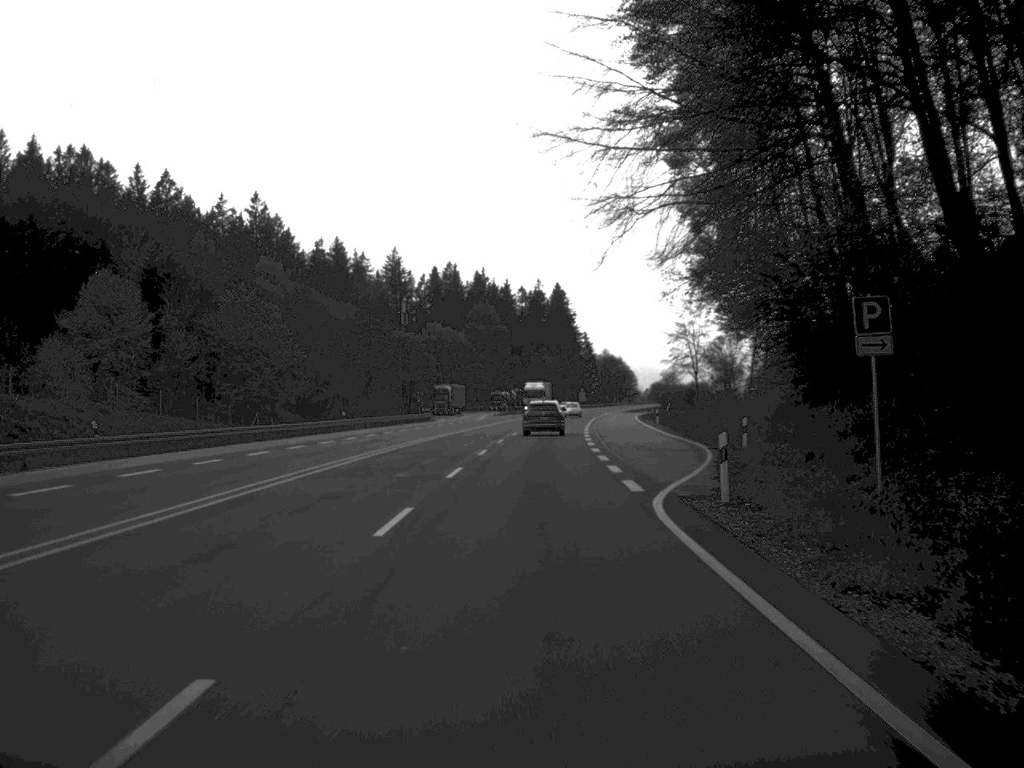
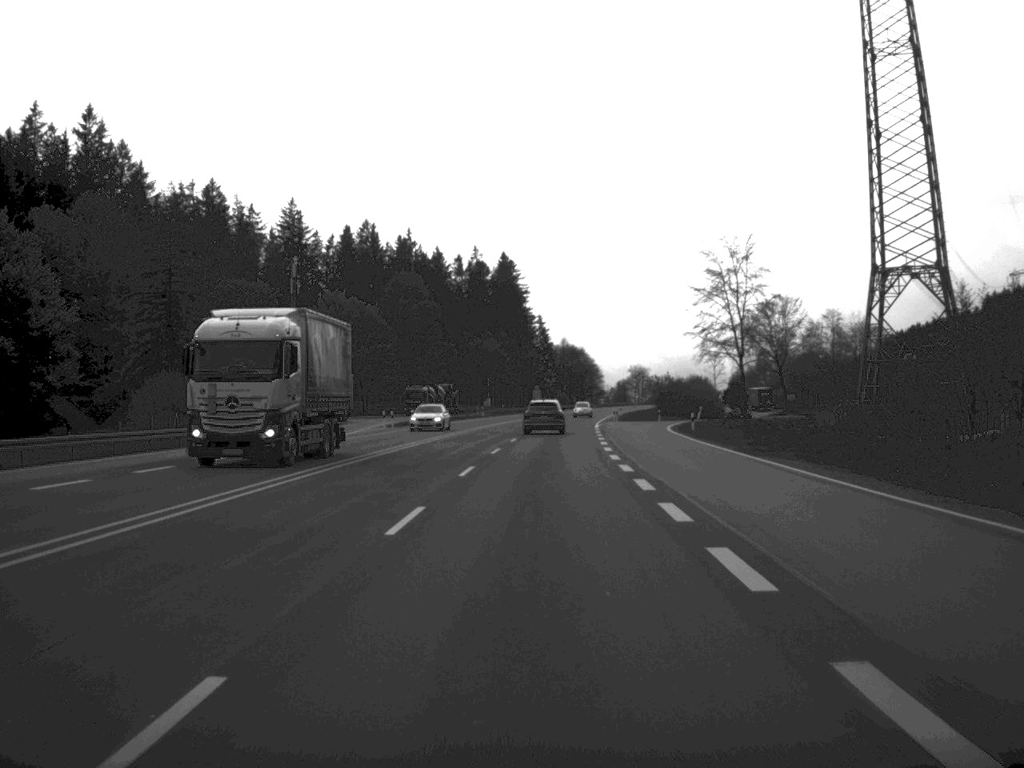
(+1.4, +70.9) m; +2°
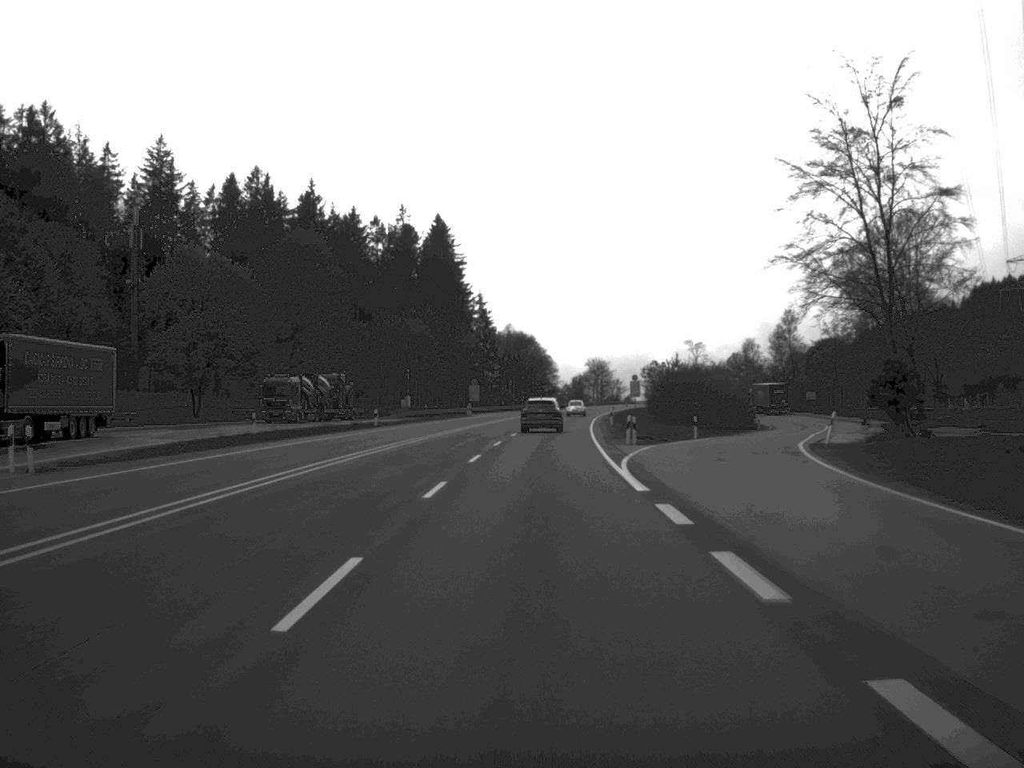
(+1.2, +53.8) m; +2°
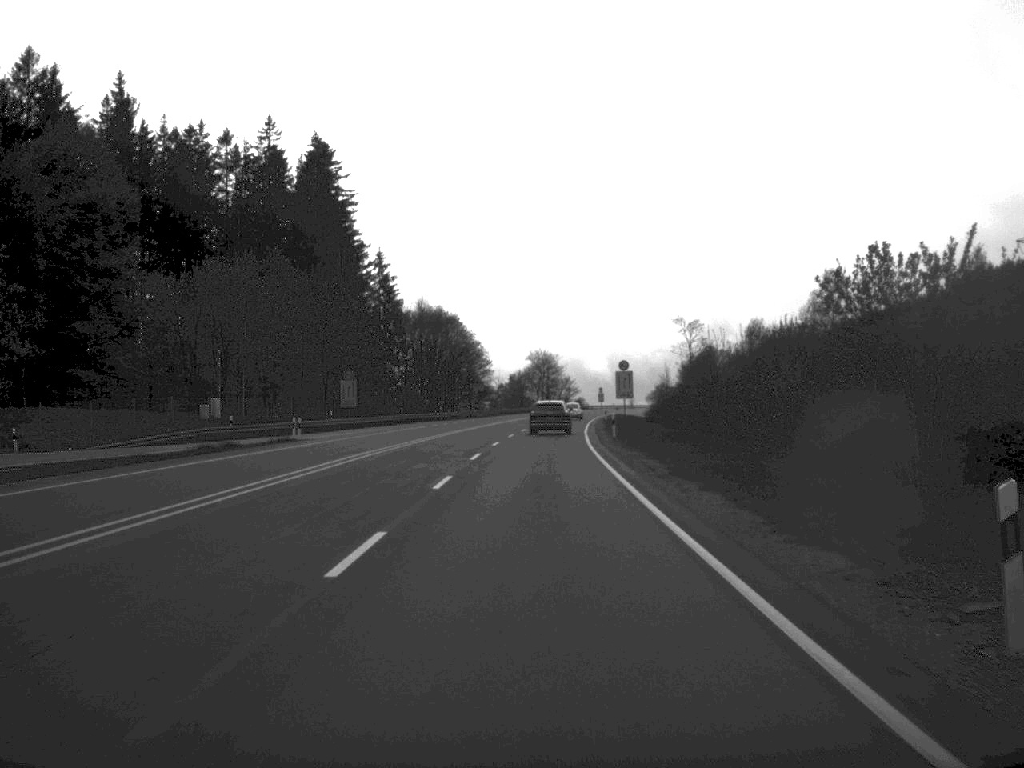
(+1.6, +68.1) m; +3°
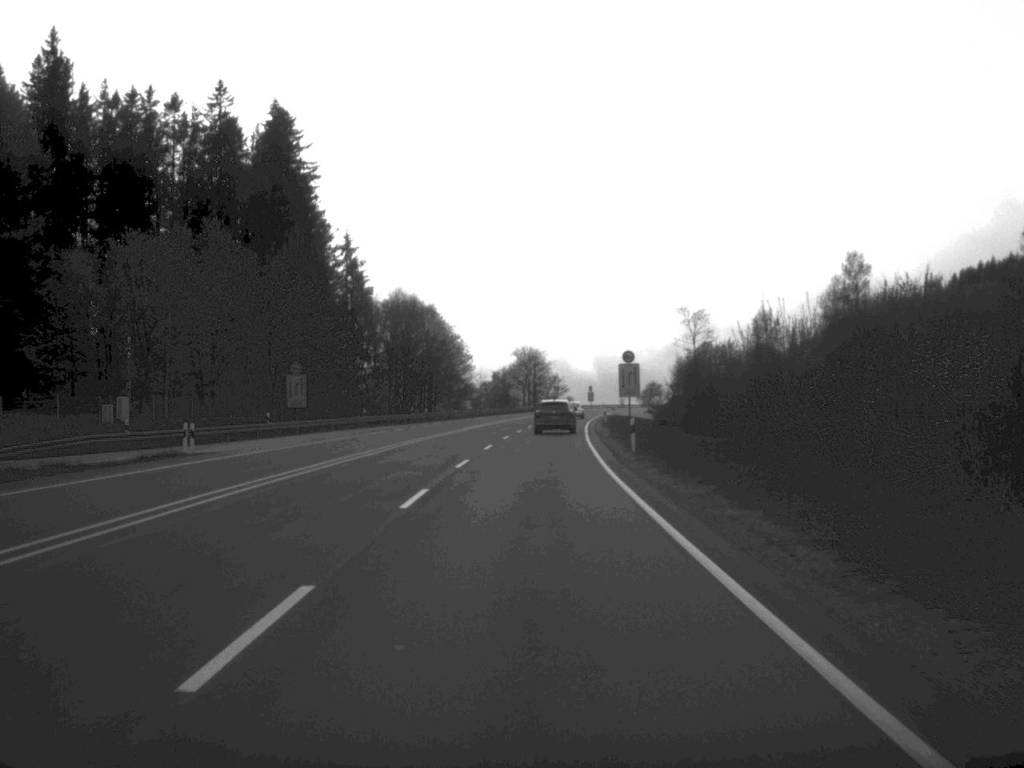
(+0.1, +16.4) m; +1°
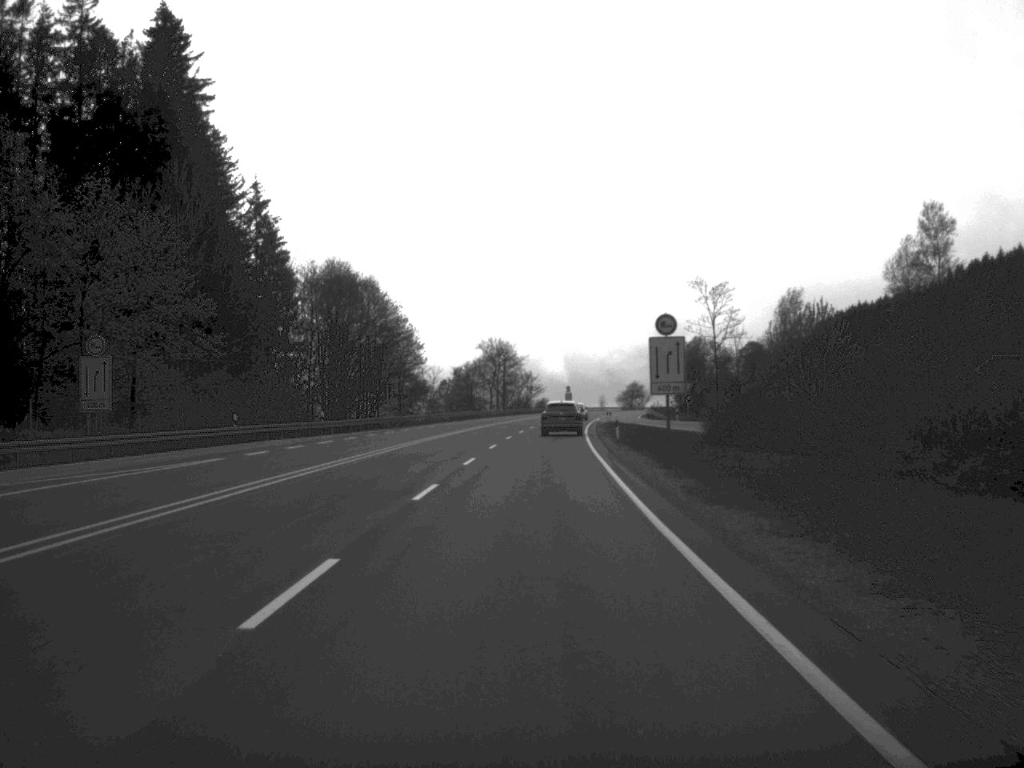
(+0.3, +33.6) m; +1°
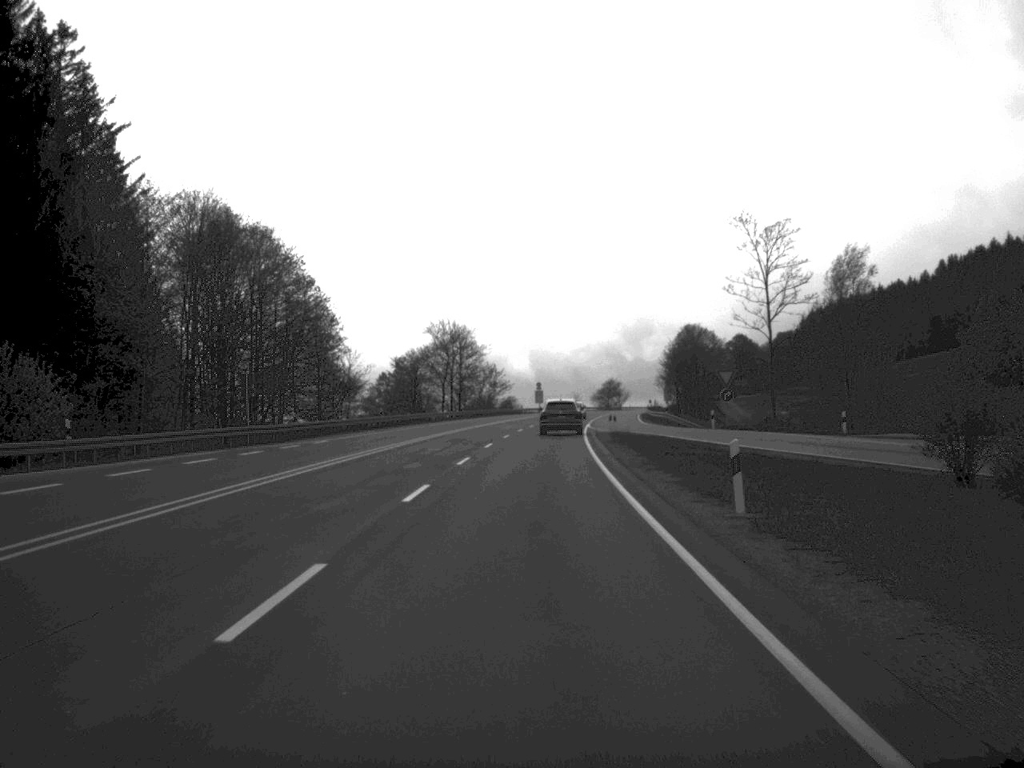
(+0.5, +36.0) m; +1°
